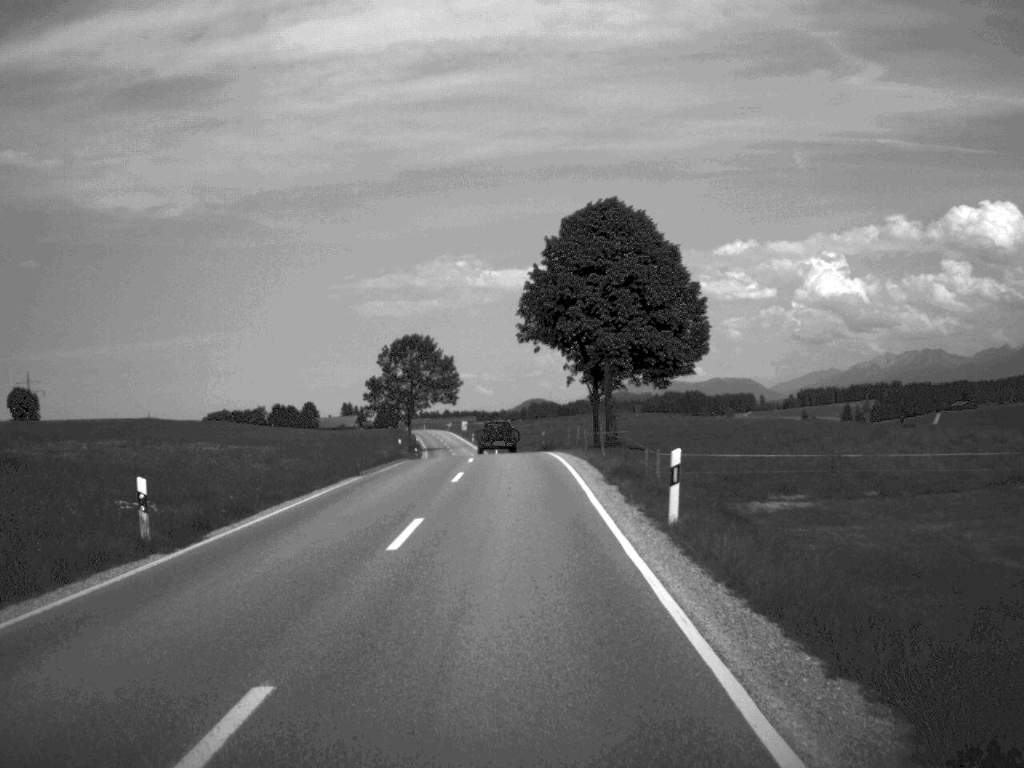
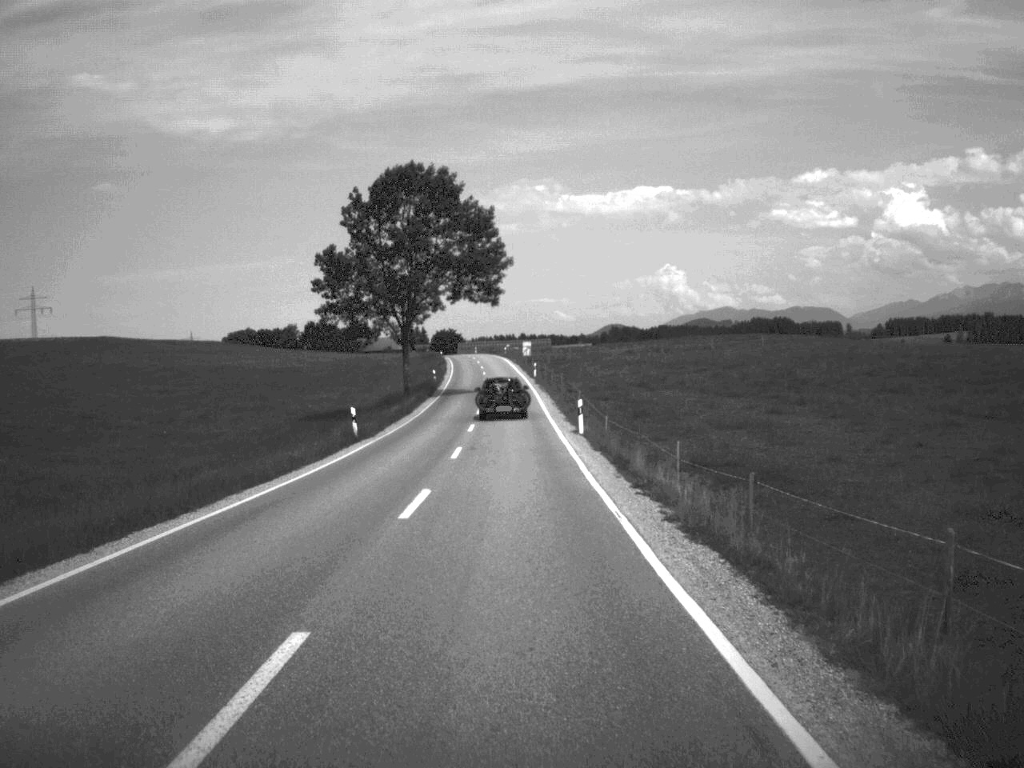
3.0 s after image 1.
(-2.0, +70.8) m; -4°
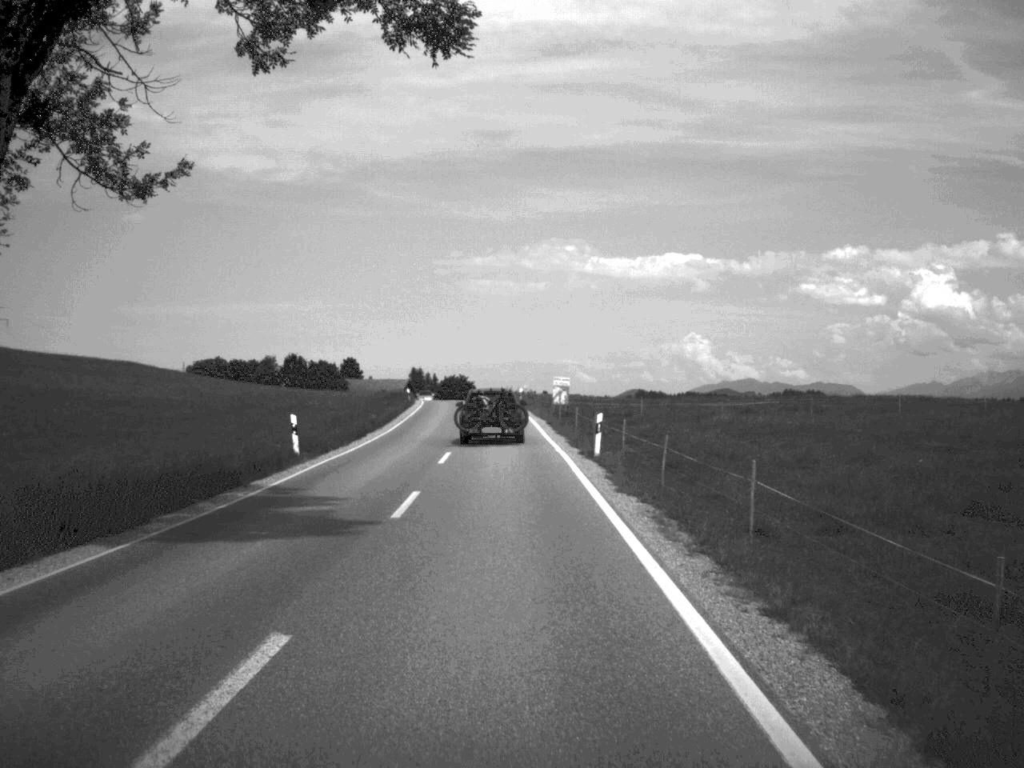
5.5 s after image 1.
(-0.5, +58.9) m; -1°
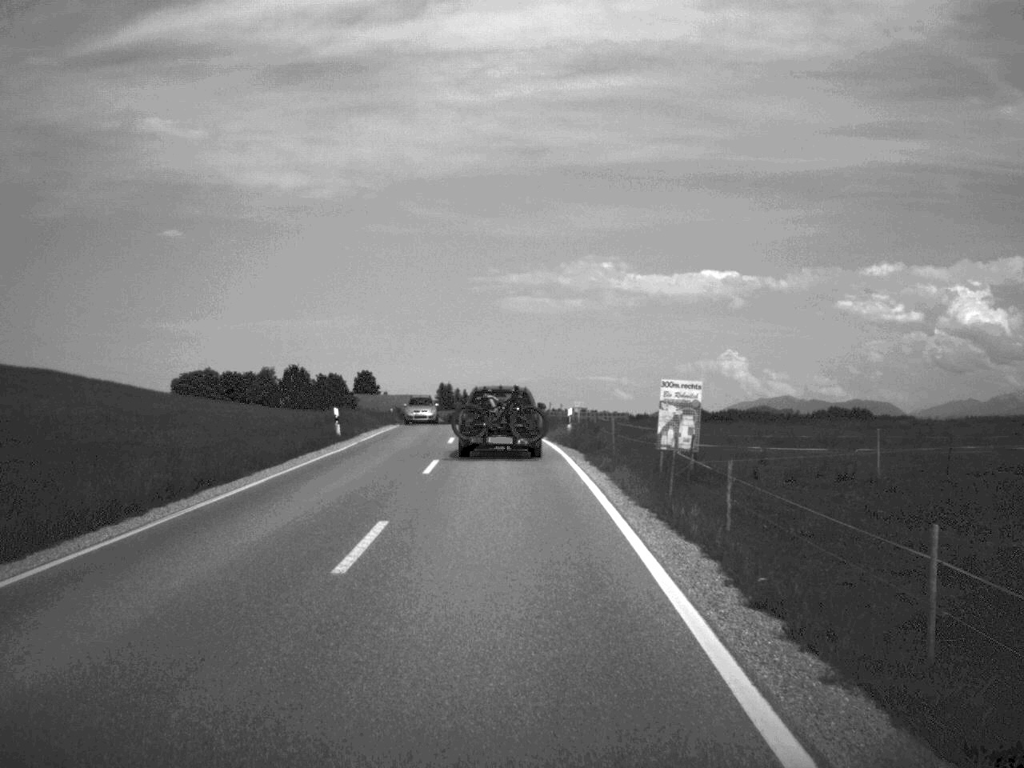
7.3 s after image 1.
(-0.5, +40.3) m; -2°
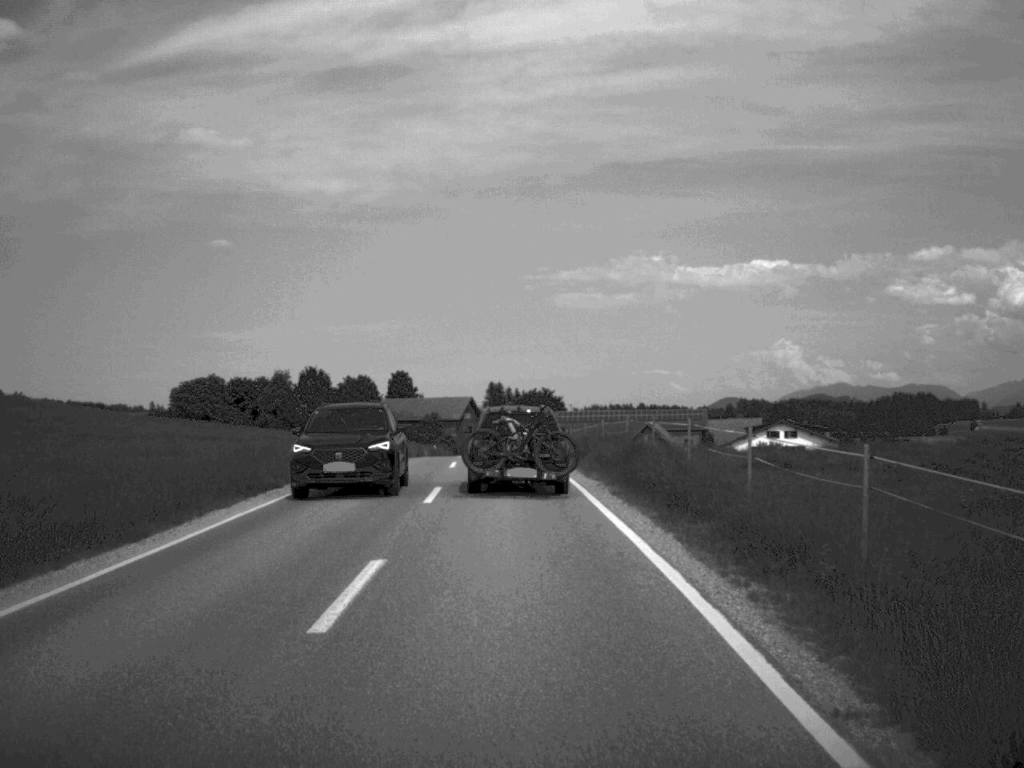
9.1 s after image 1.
(-0.7, +36.8) m; -3°
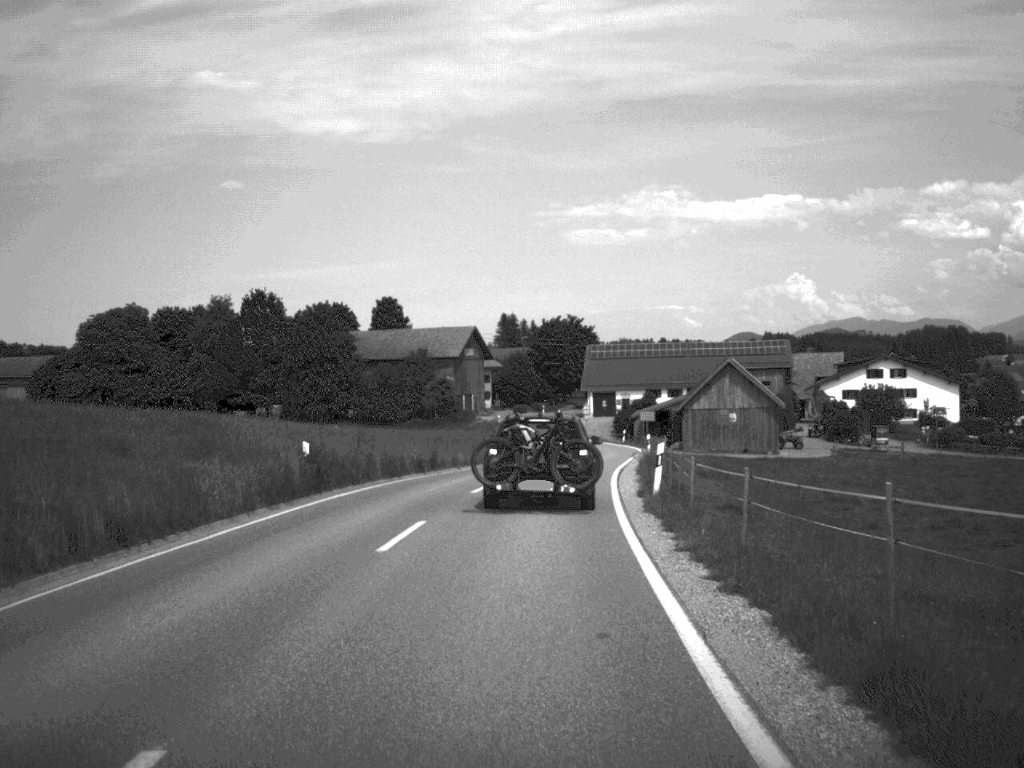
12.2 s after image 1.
(-1.1, +53.4) m; -1°
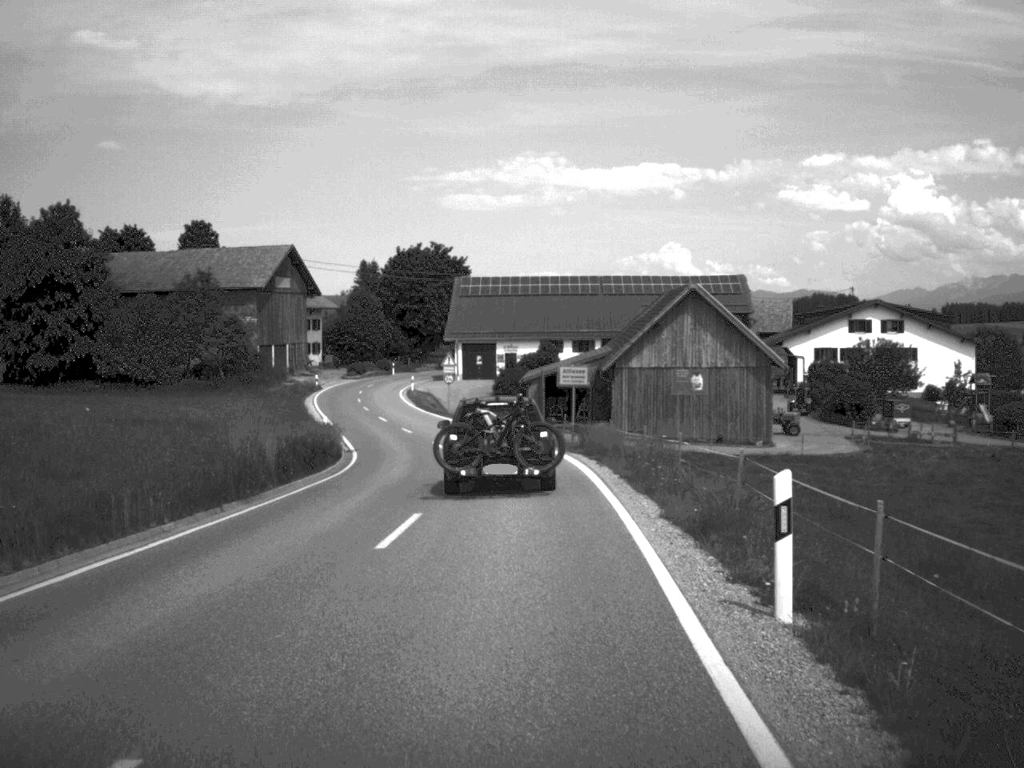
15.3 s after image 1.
(+2.6, +47.7) m; +6°
